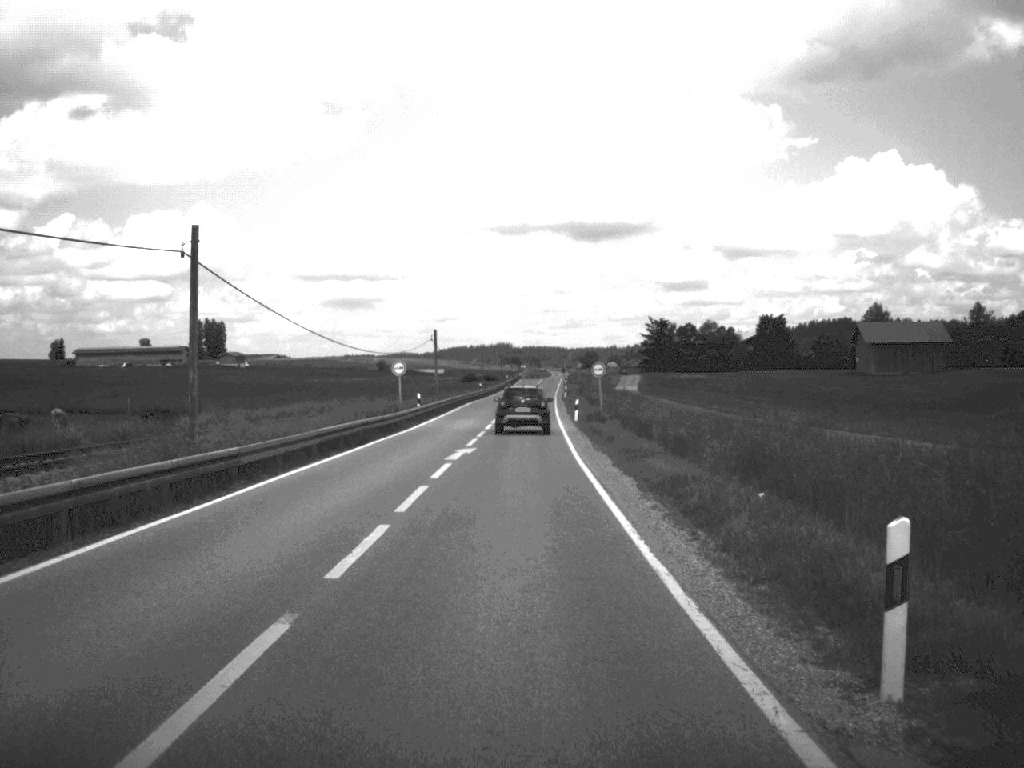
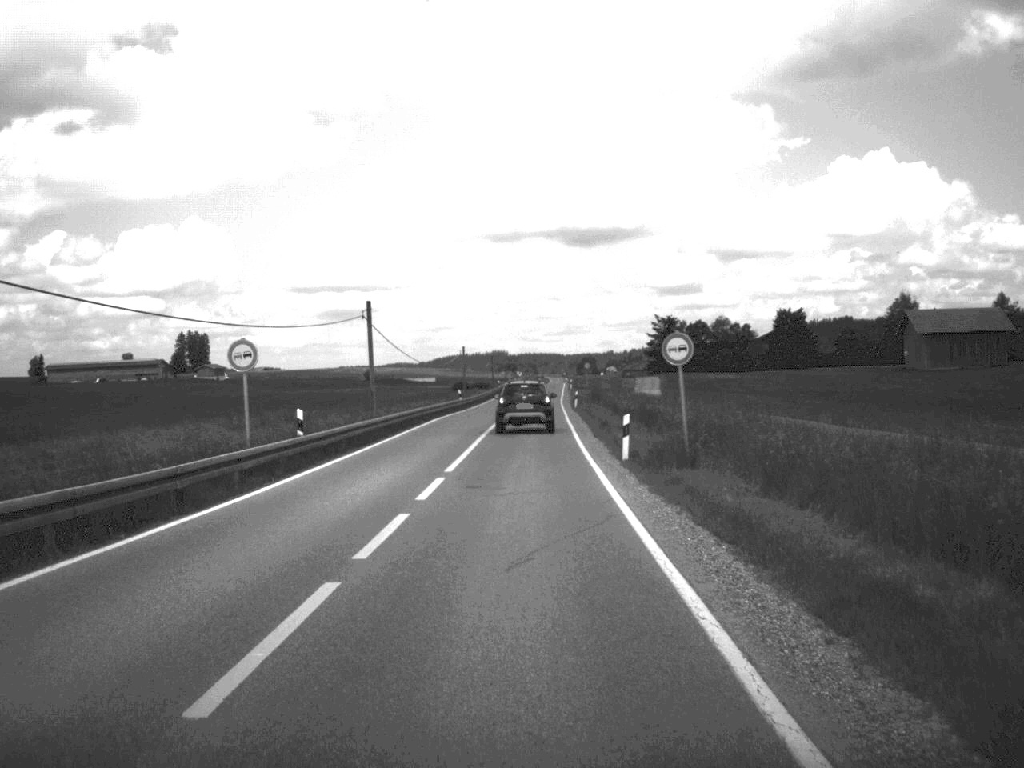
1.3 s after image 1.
(0.0, +28.2) m; 0°
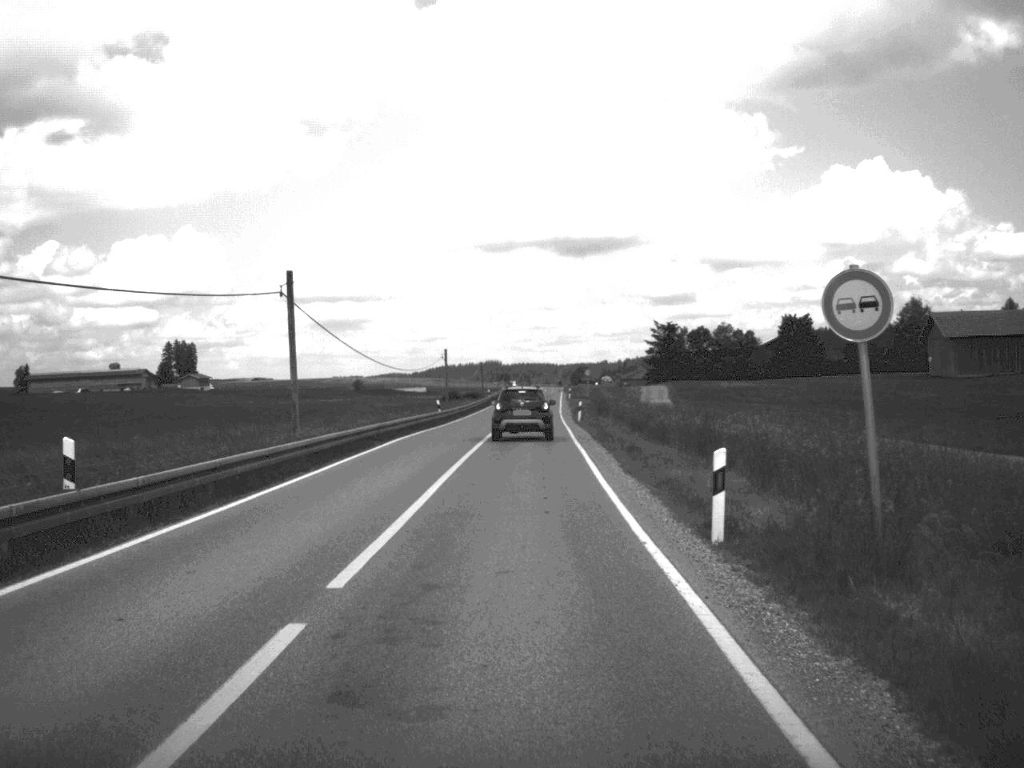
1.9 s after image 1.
(0.0, +13.4) m; 0°
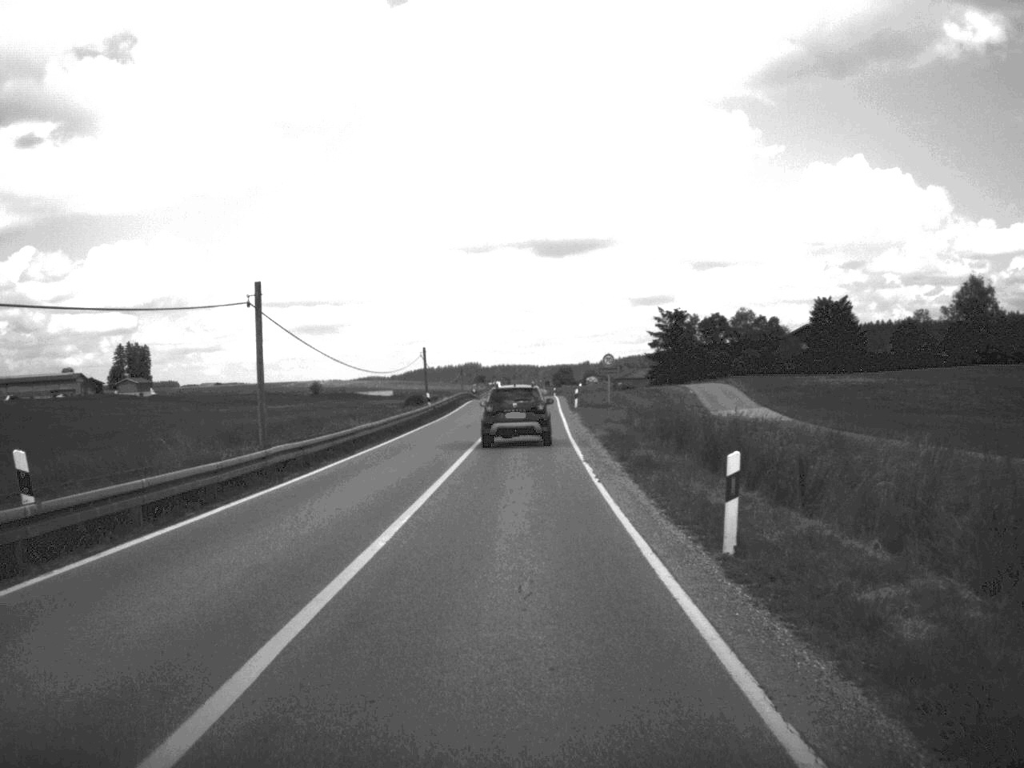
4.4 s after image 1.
(+0.3, +50.6) m; +1°
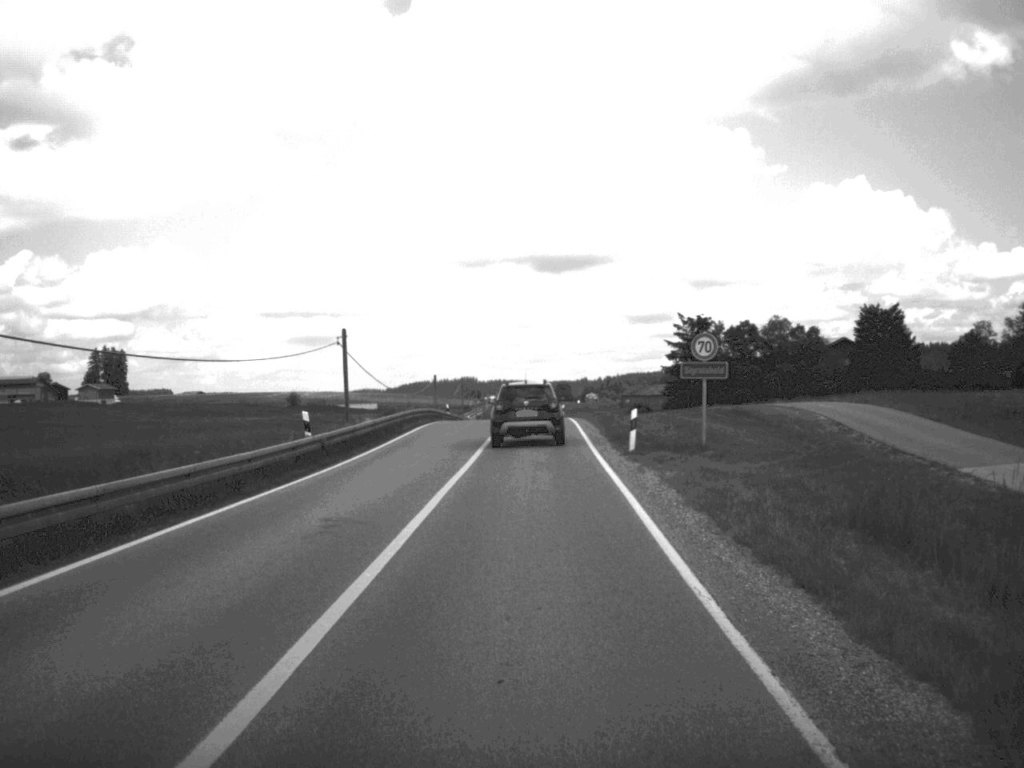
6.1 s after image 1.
(0.0, +33.5) m; 0°
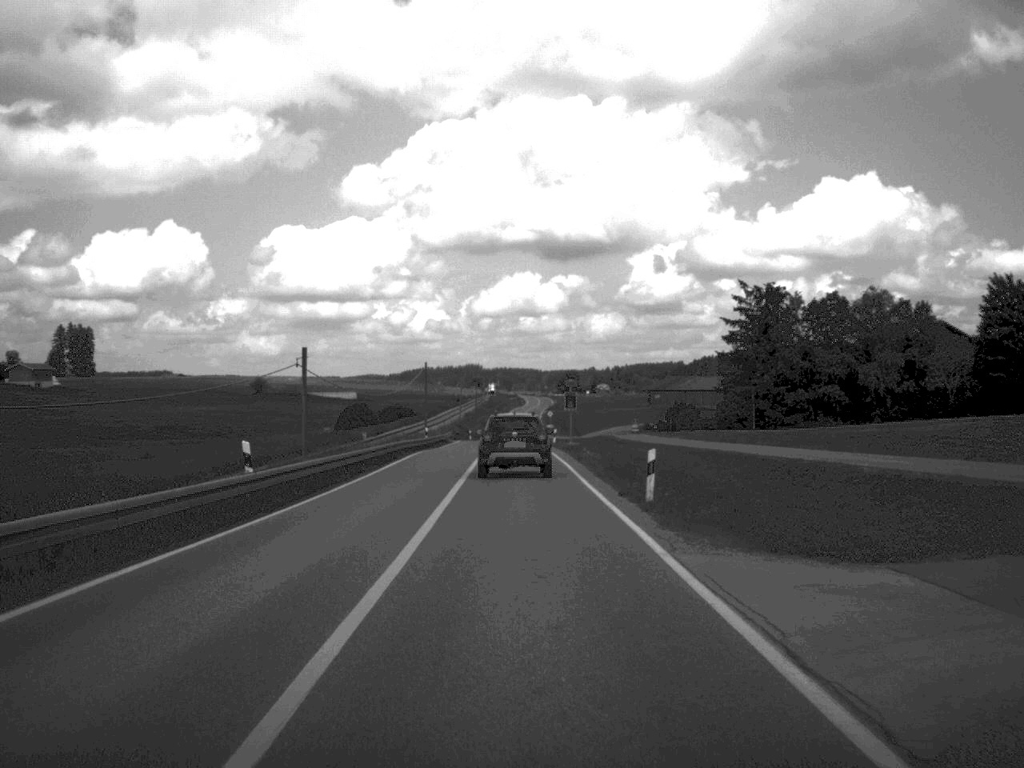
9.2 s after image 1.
(+0.1, +55.0) m; -1°
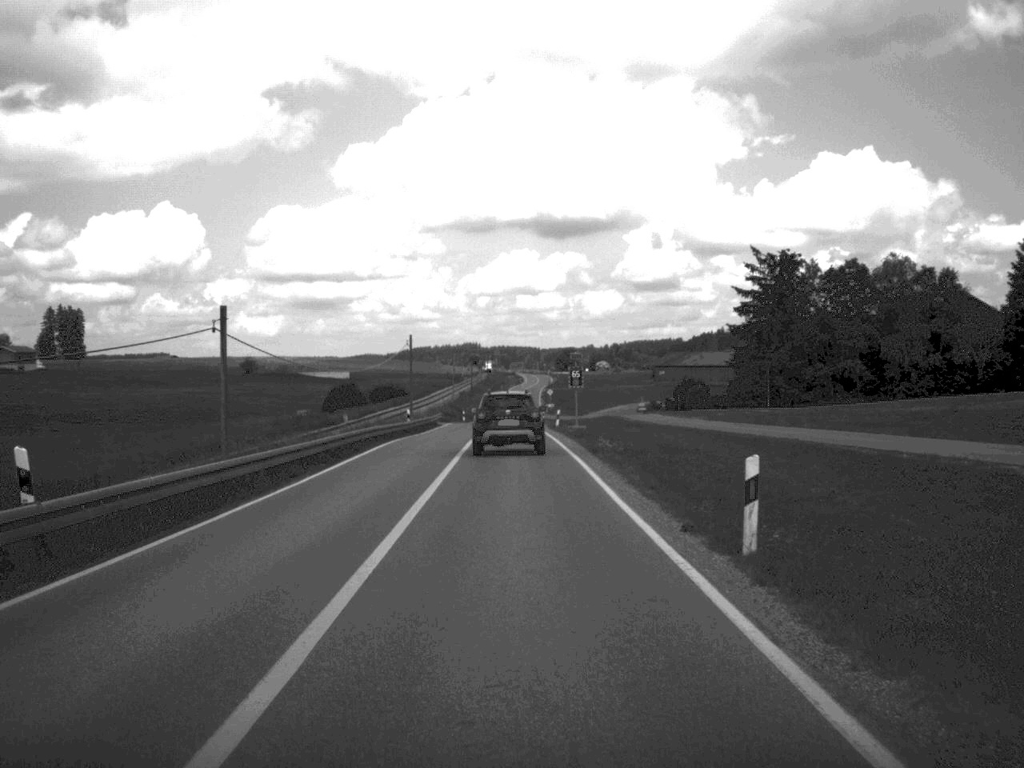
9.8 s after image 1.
(0.0, +10.0) m; 0°
